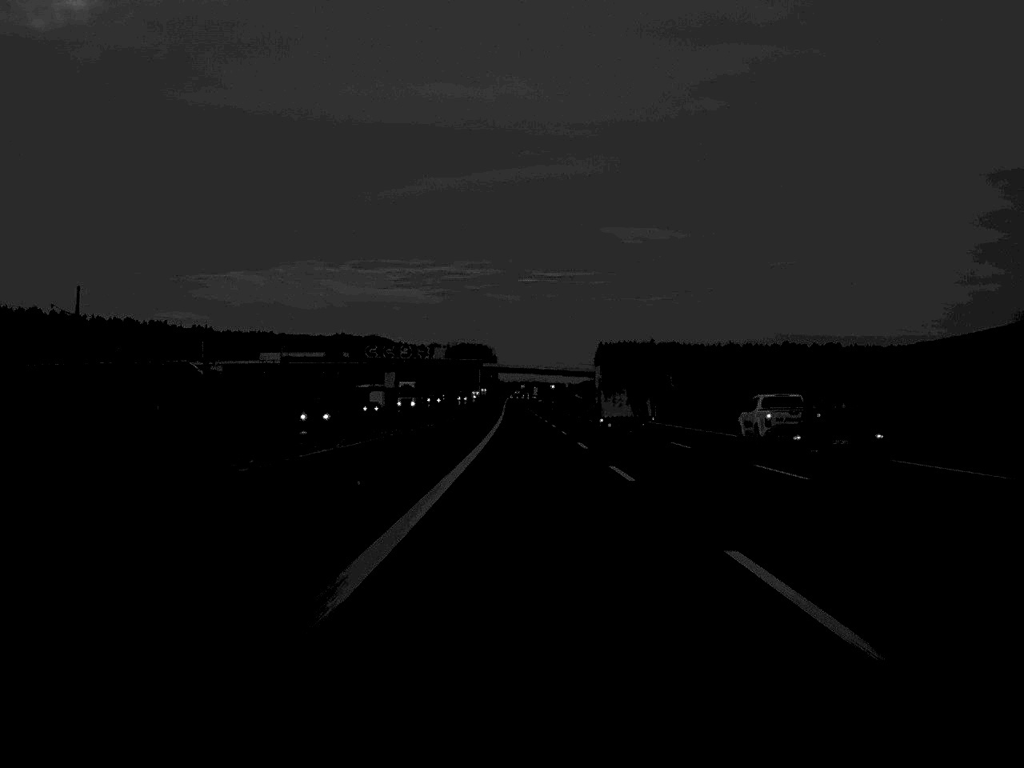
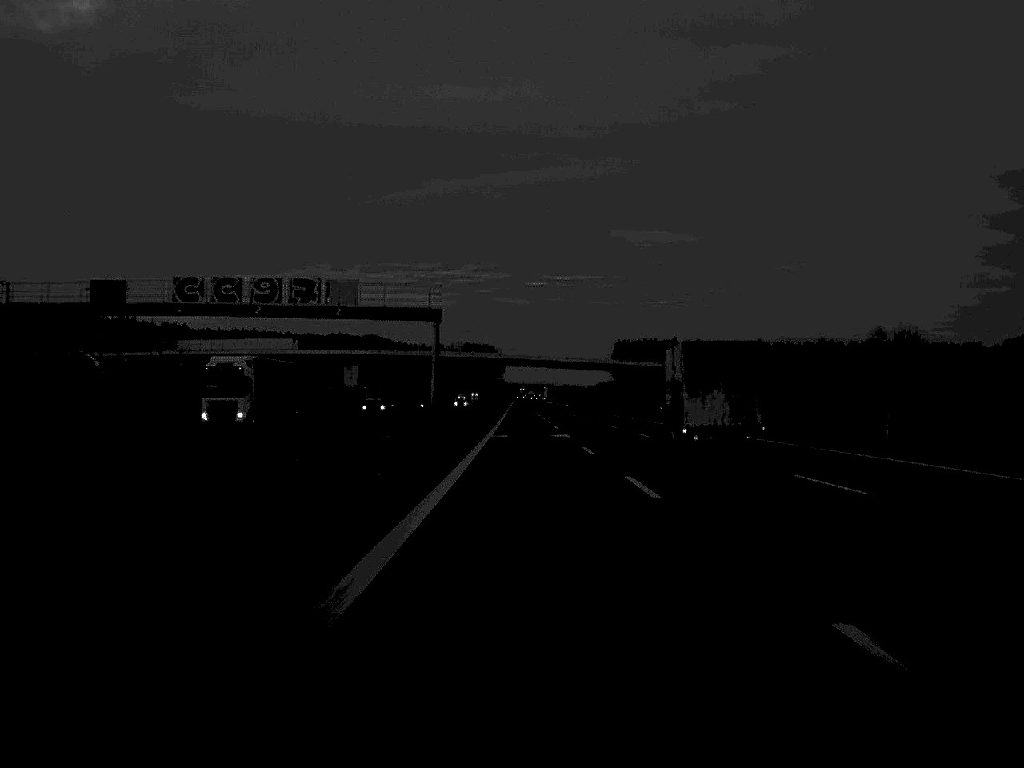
(-0.3, +76.2) m; 0°
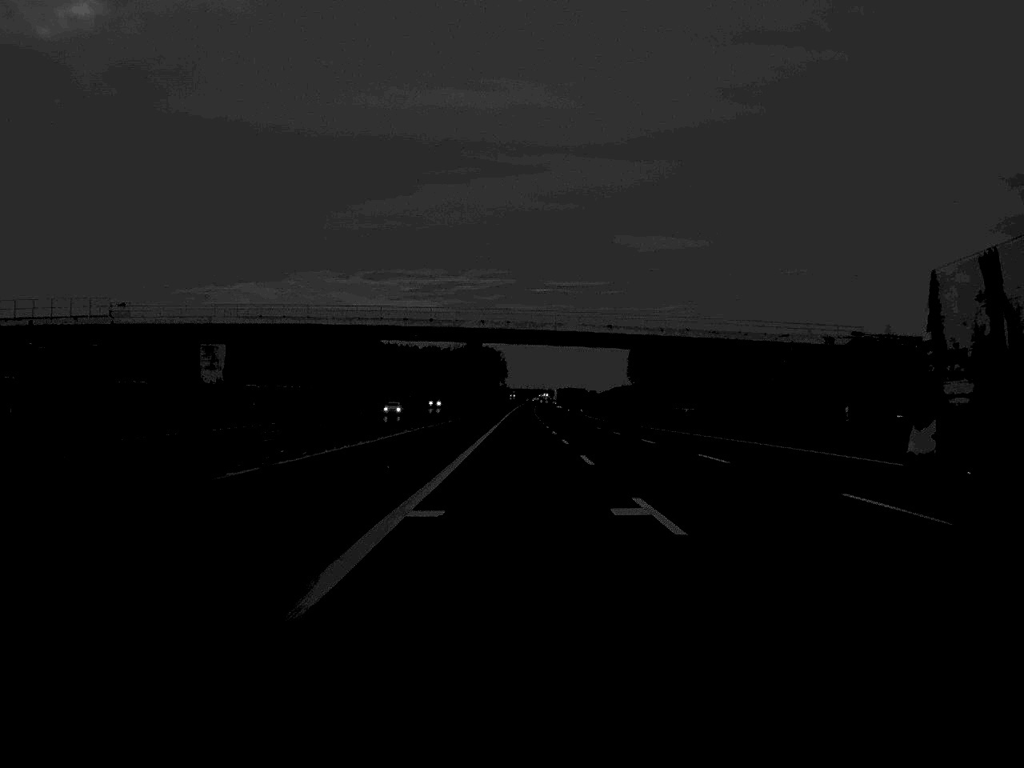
(-0.1, +95.1) m; 0°
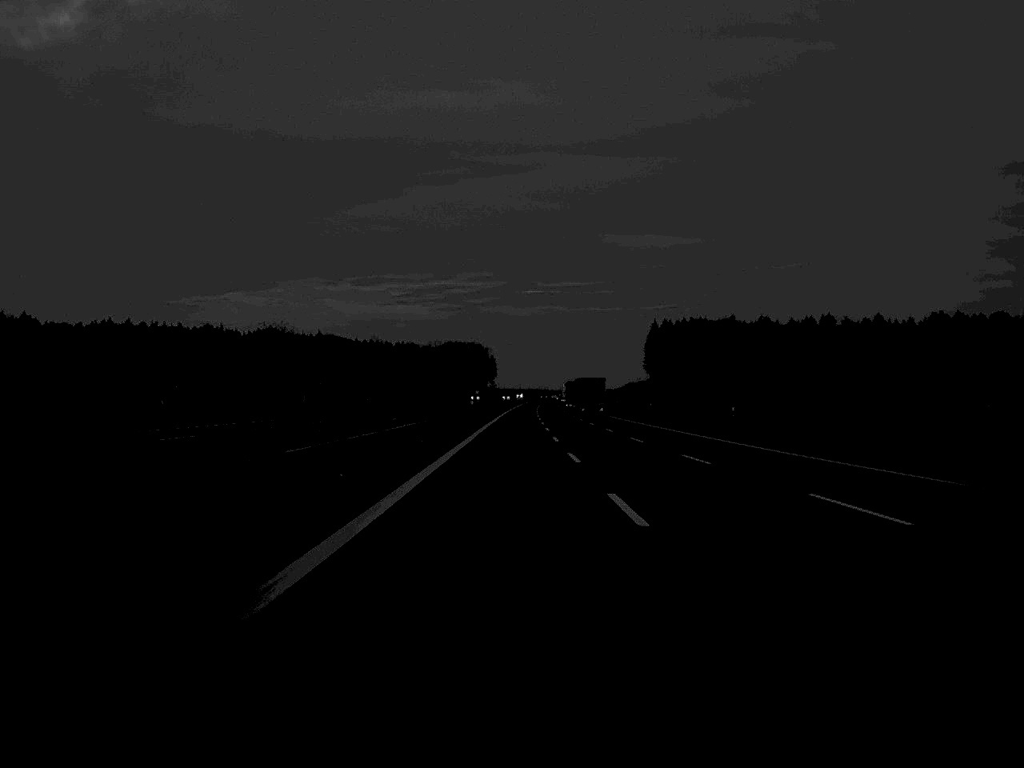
(-0.1, +124.2) m; 0°
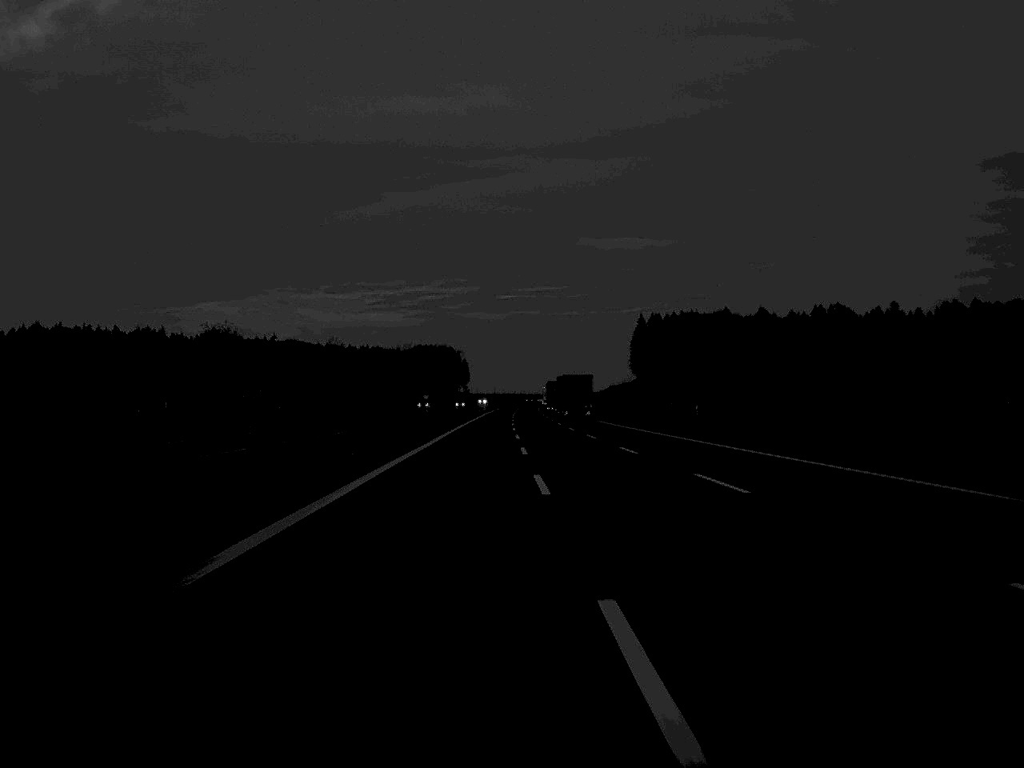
(+0.5, +48.1) m; +1°
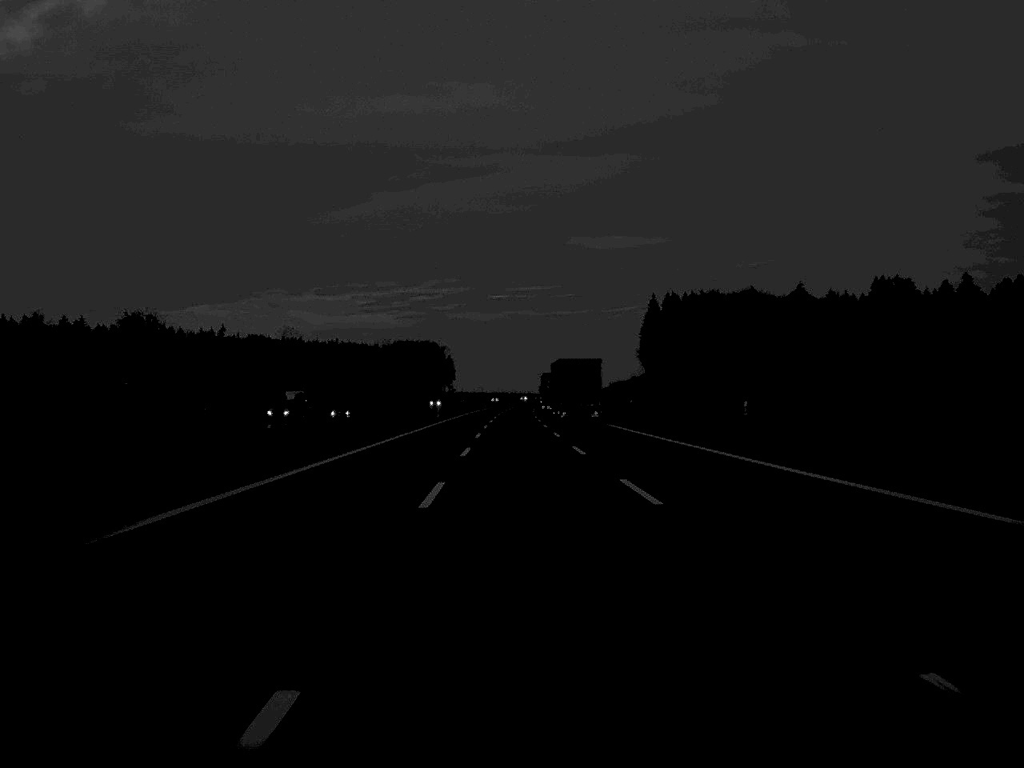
(+0.4, +74.9) m; 0°
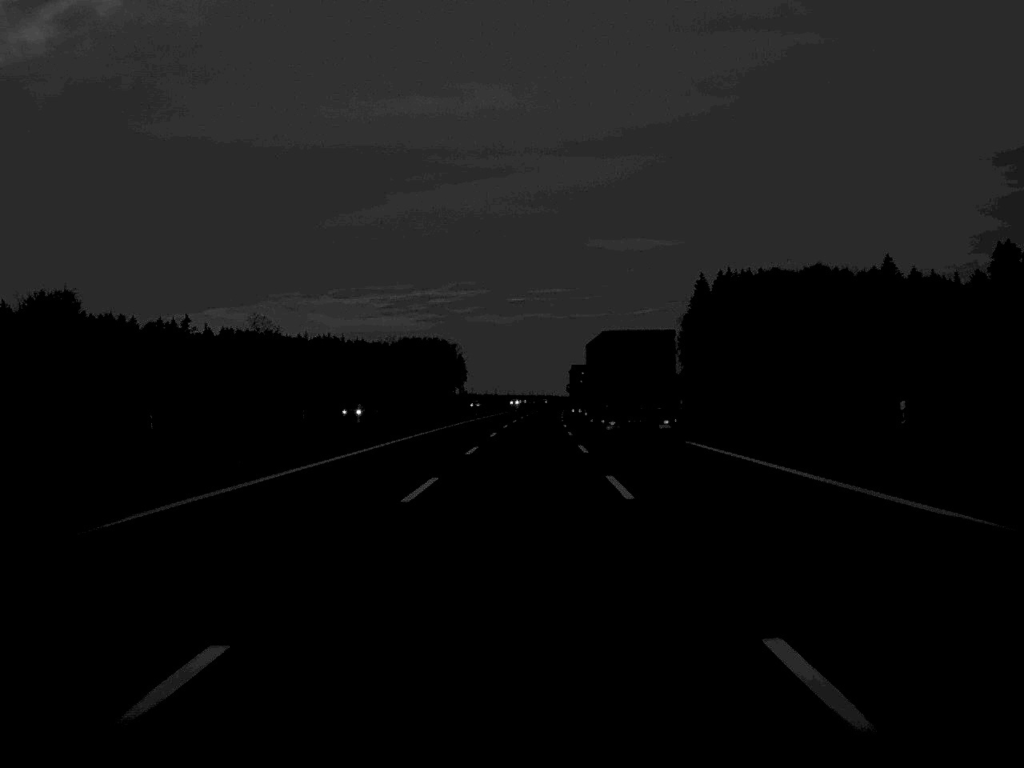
(-0.4, +70.3) m; -1°
